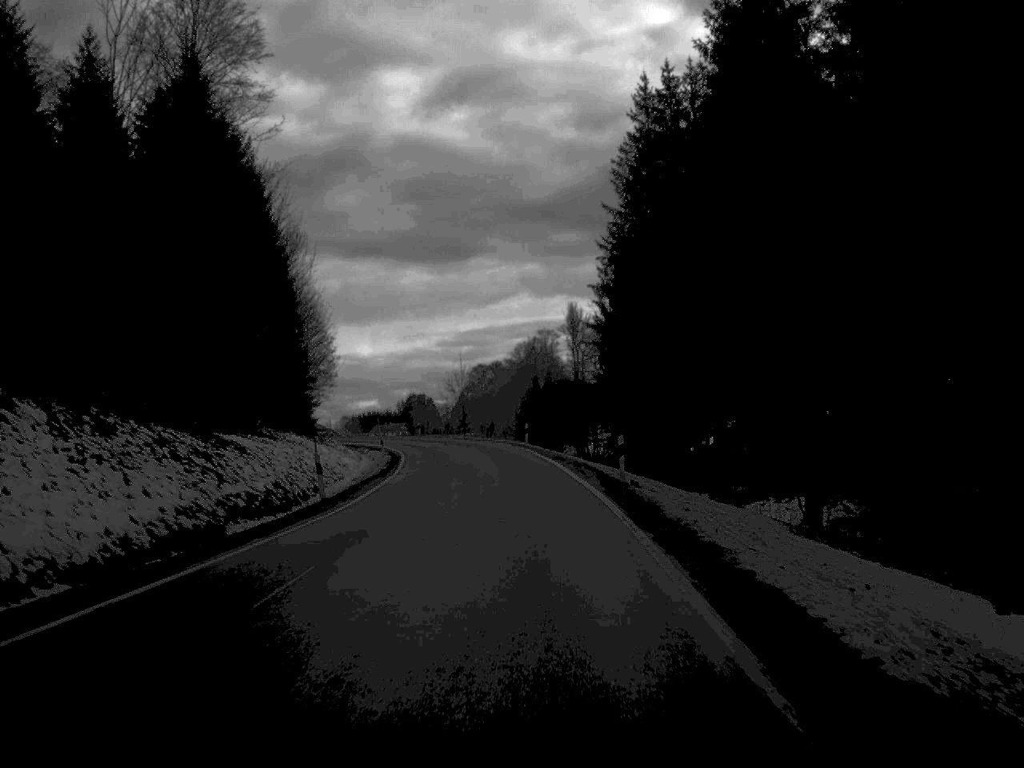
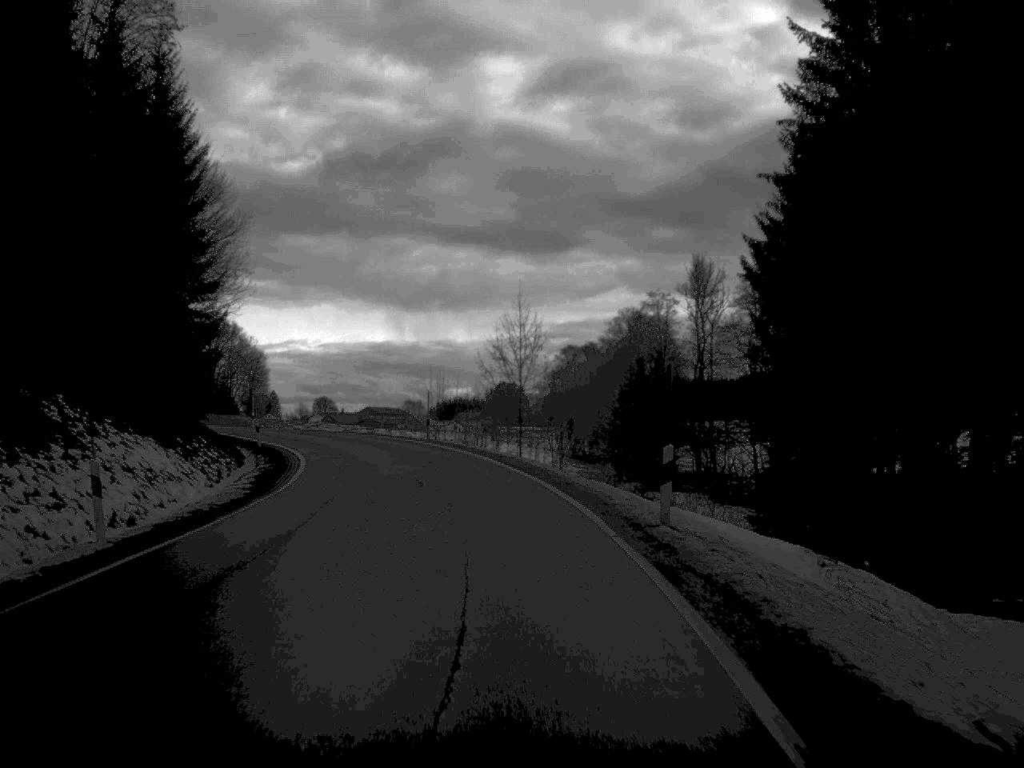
(-0.9, +46.7) m; -5°
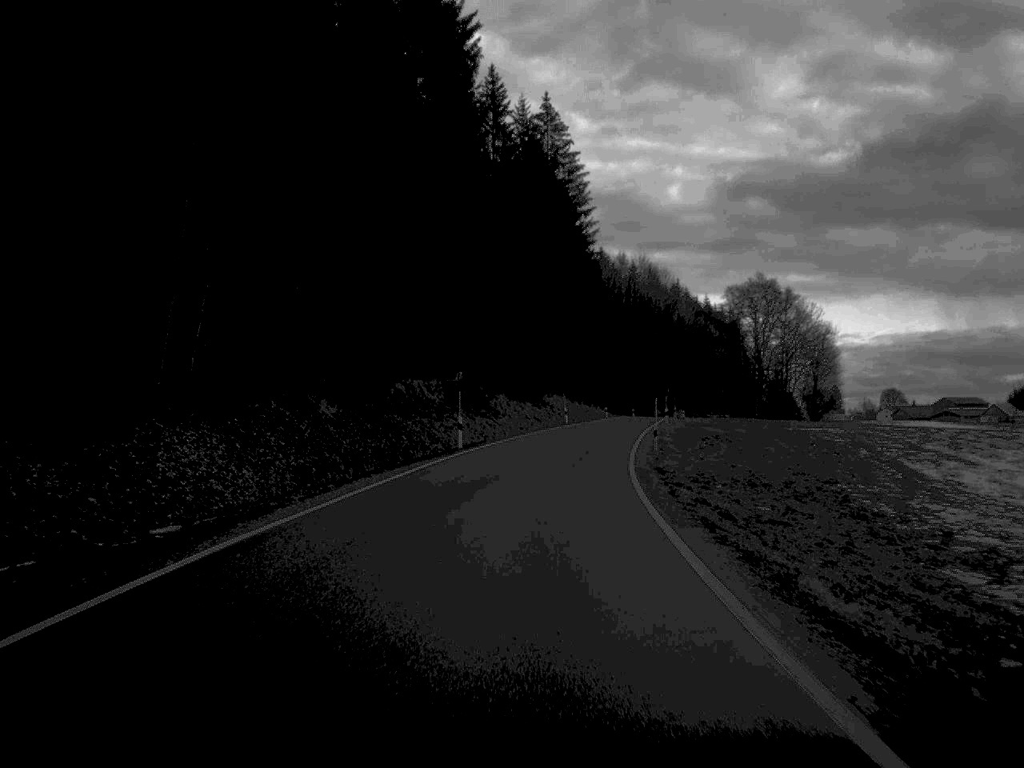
(-18.2, +77.4) m; -25°
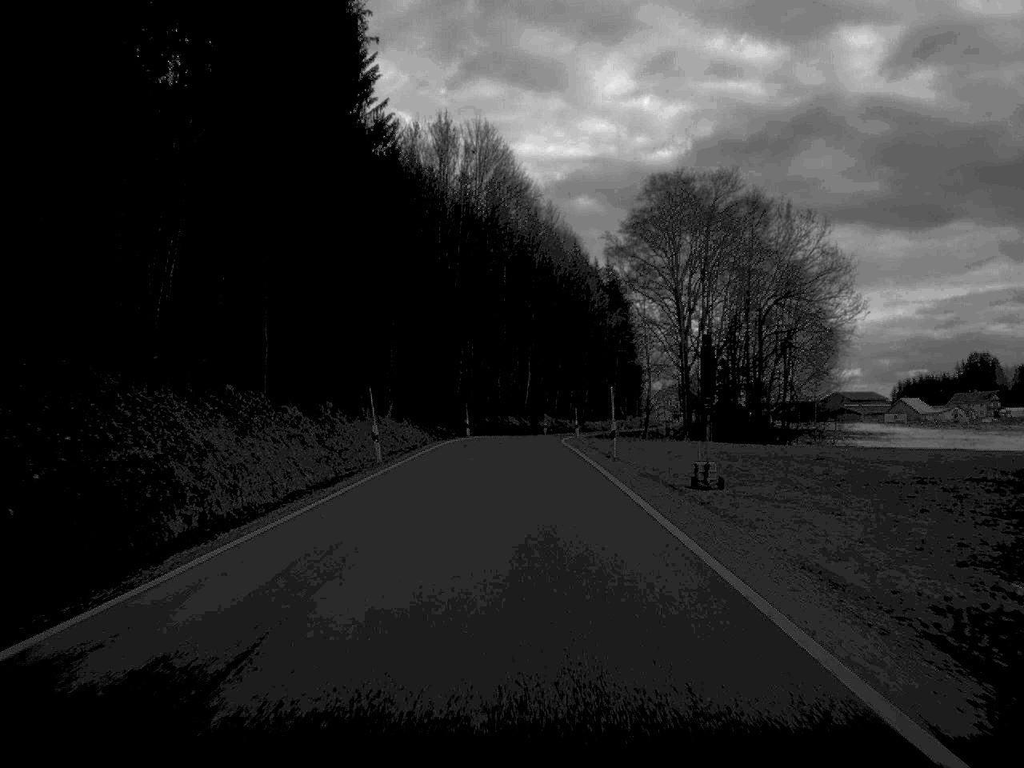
(+7.4, +88.2) m; +7°
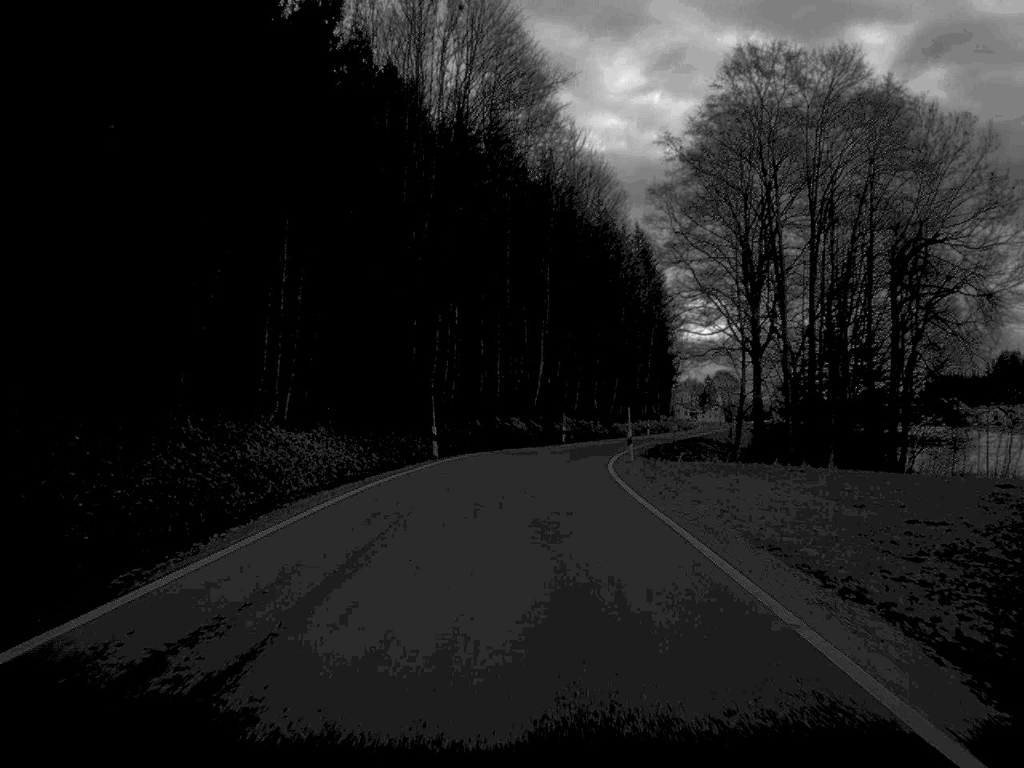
(-0.2, +33.3) m; 0°
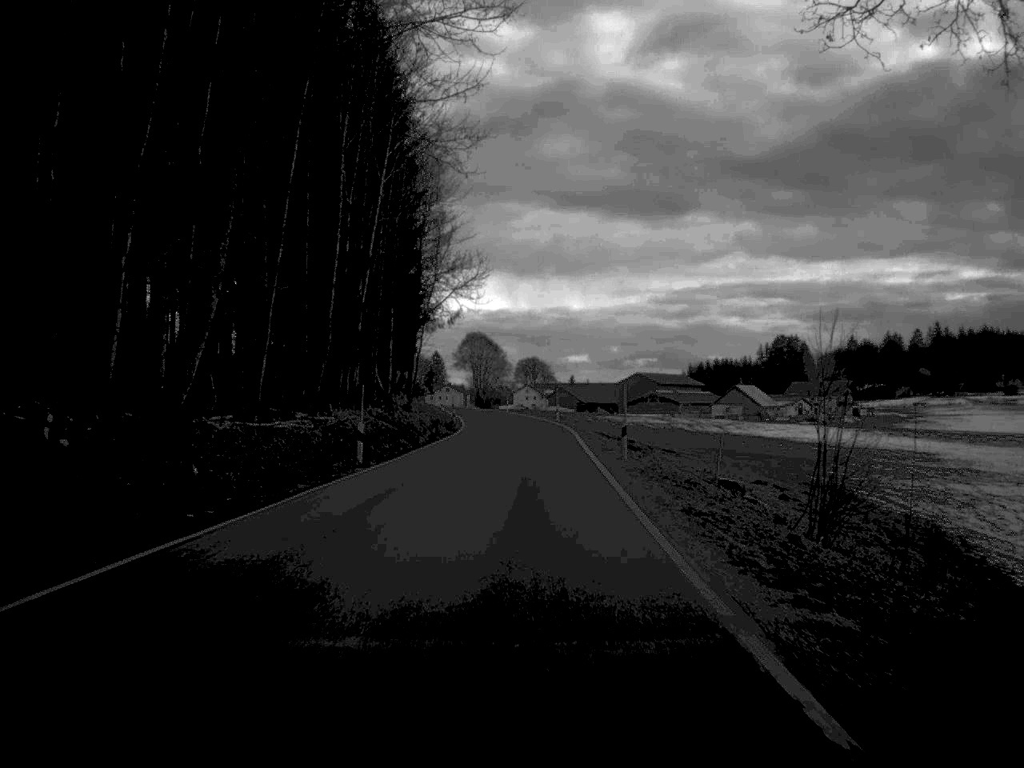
(+8.4, +84.5) m; +12°
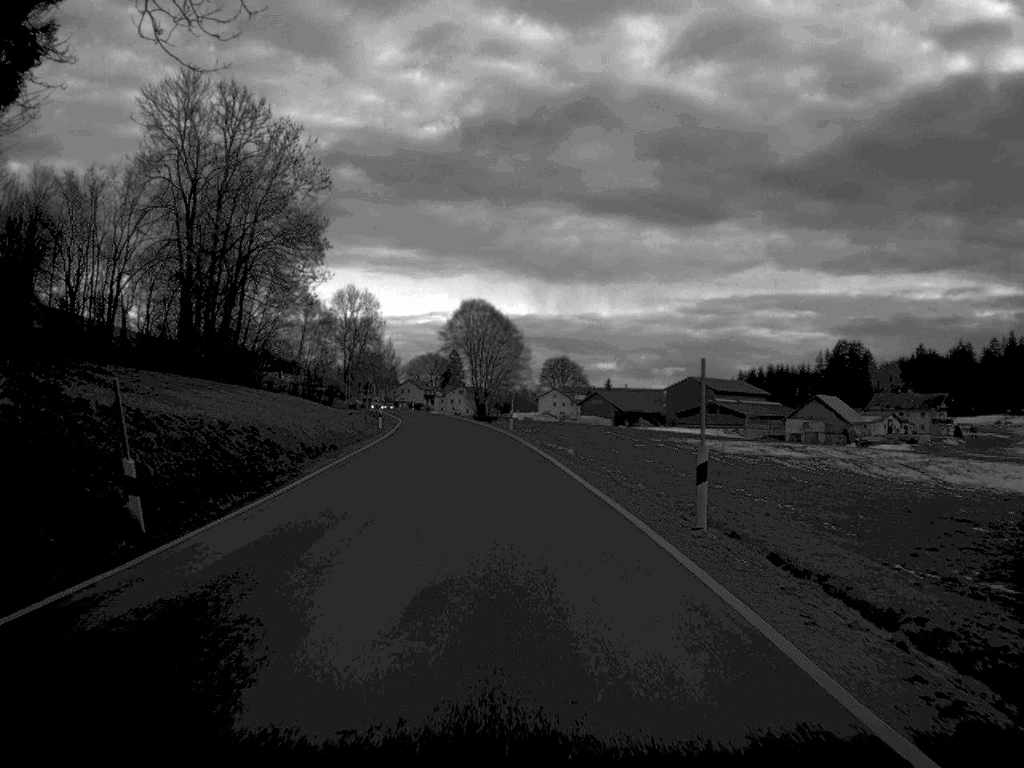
(0.0, +66.3) m; -2°
